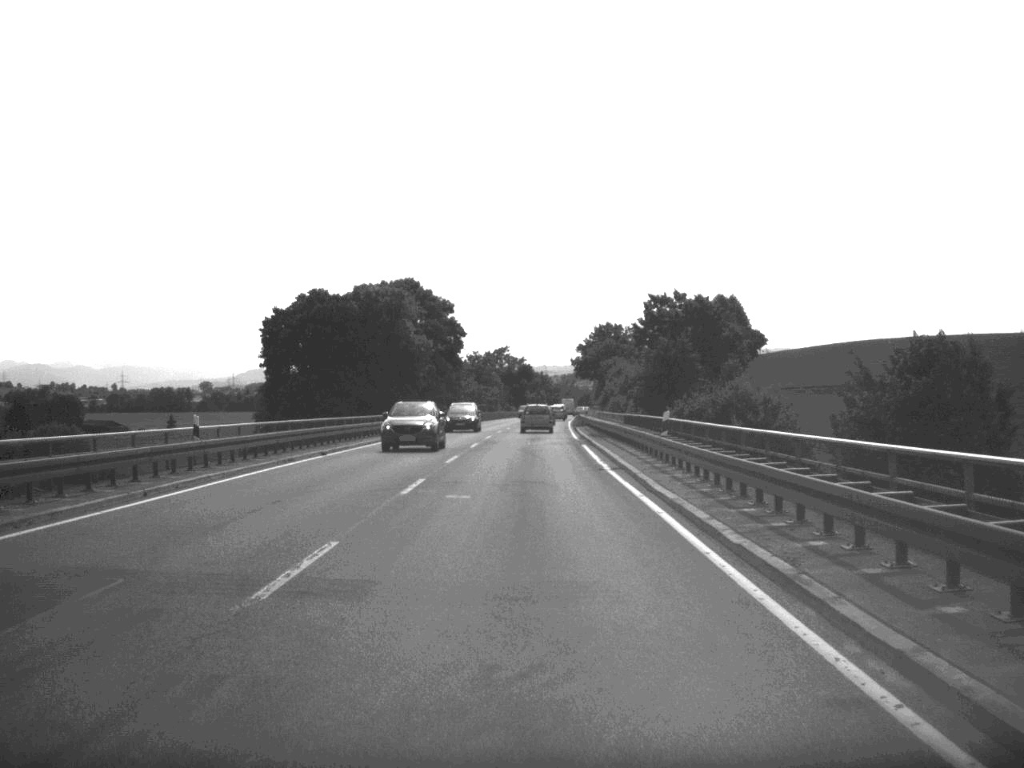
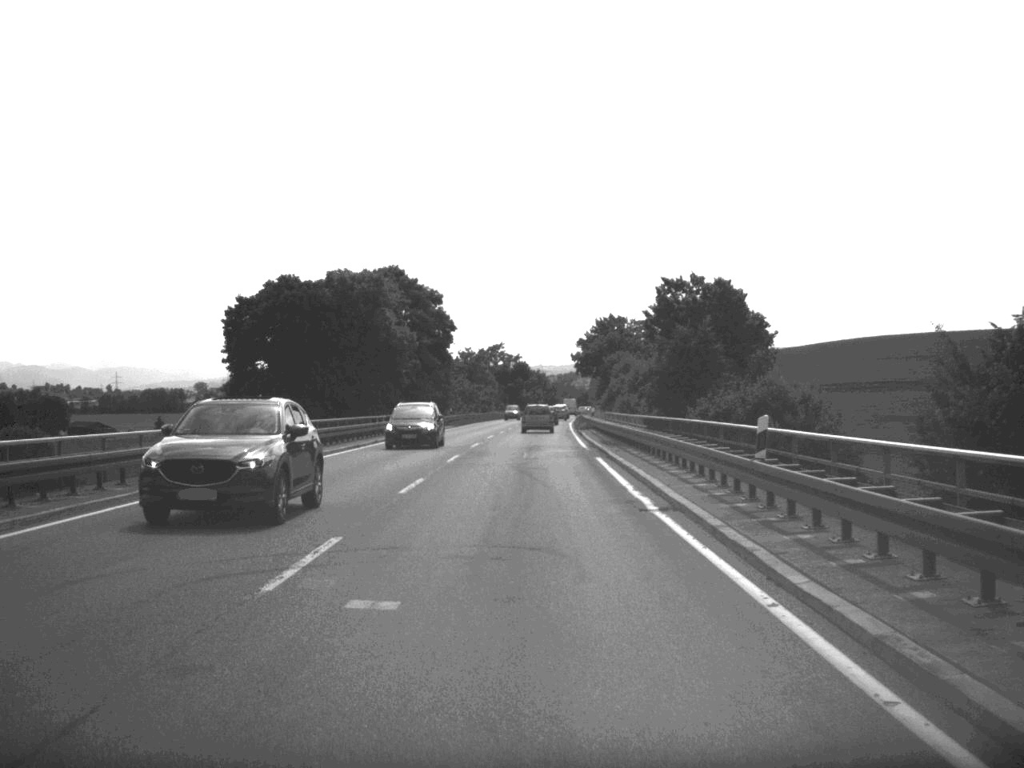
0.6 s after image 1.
(0.0, +11.3) m; 0°
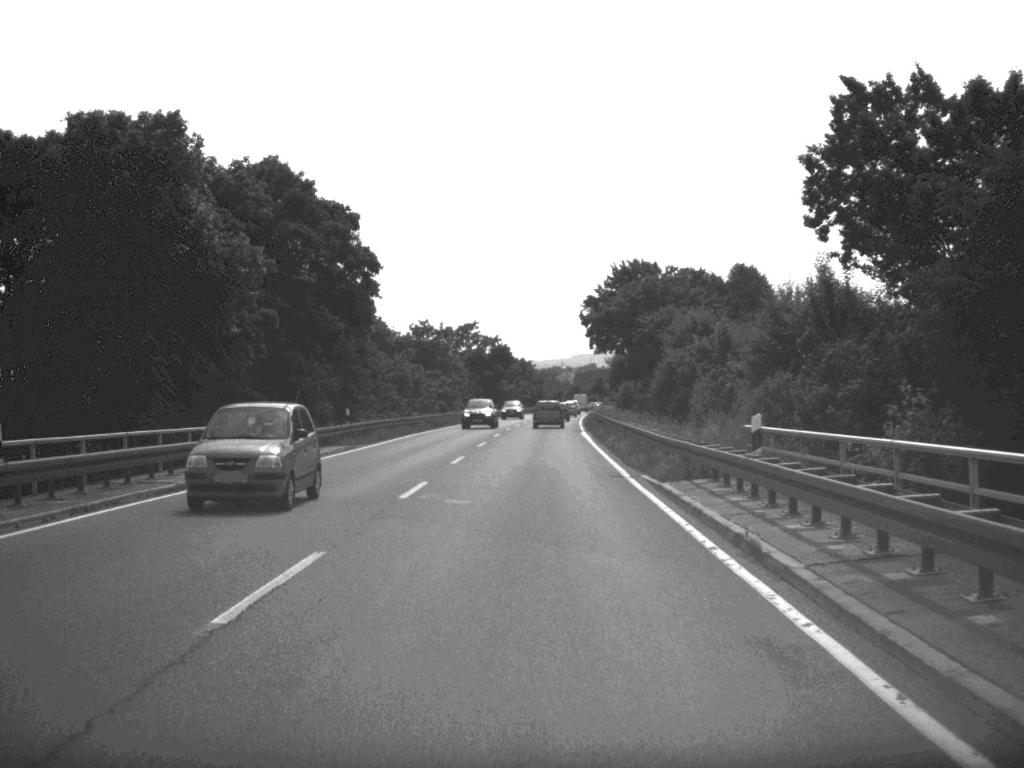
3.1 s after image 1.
(+0.2, +48.5) m; +1°
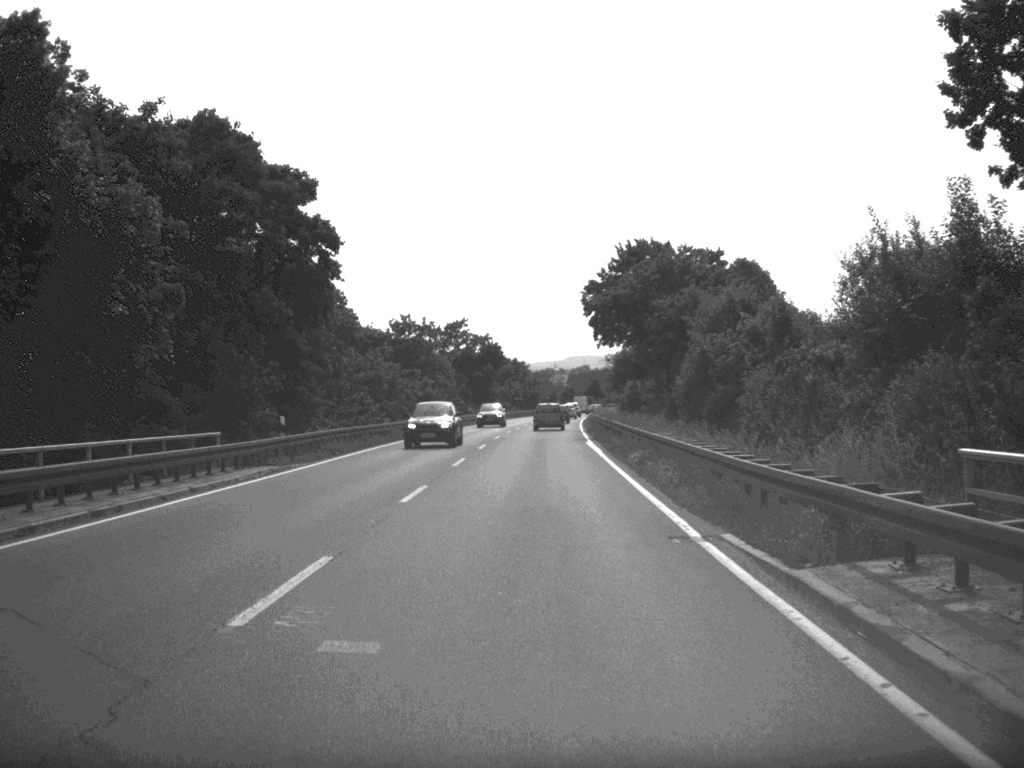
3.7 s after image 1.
(0.0, +11.4) m; 0°
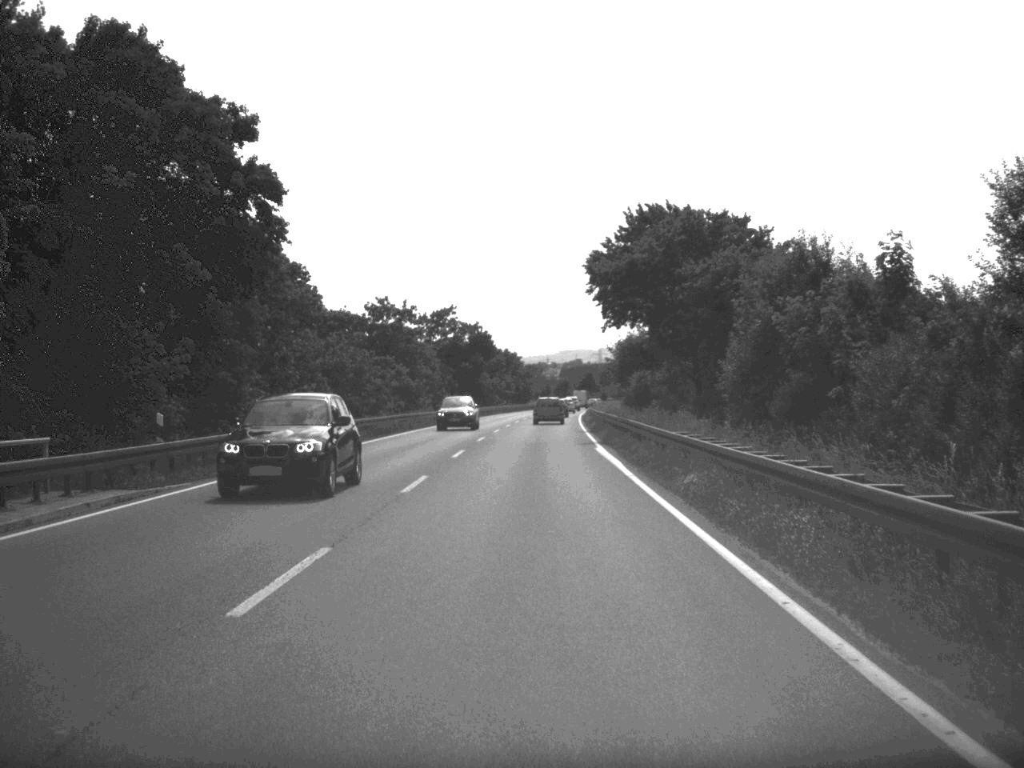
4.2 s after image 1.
(0.0, +11.4) m; 0°
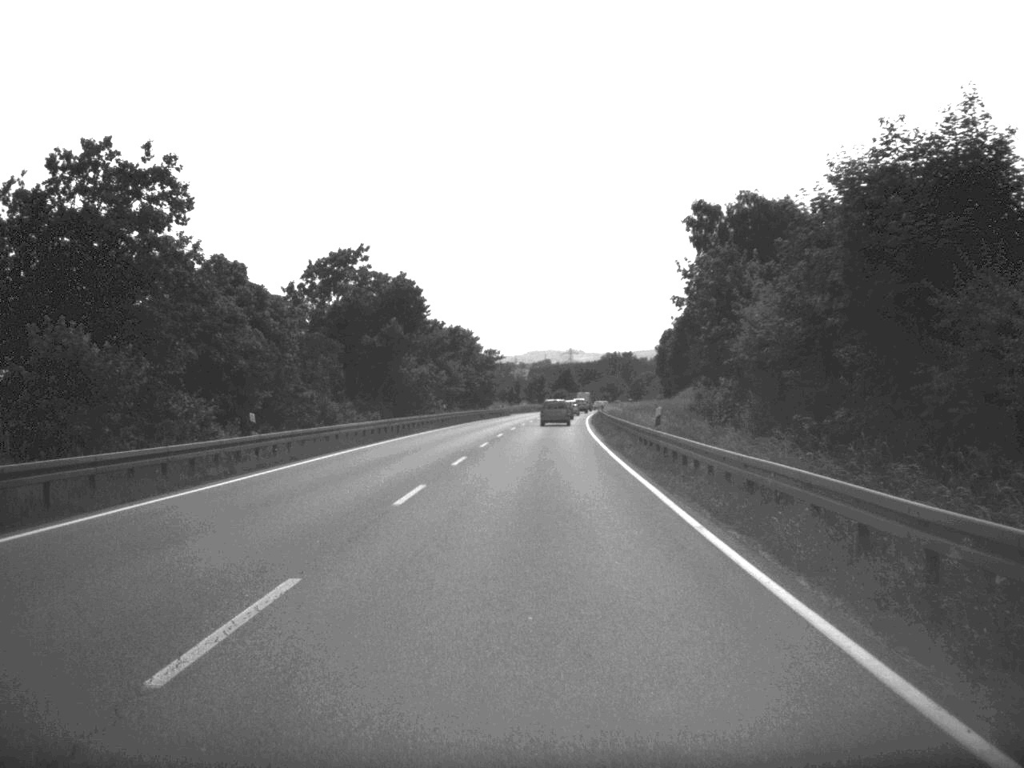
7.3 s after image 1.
(+0.7, +60.8) m; +1°
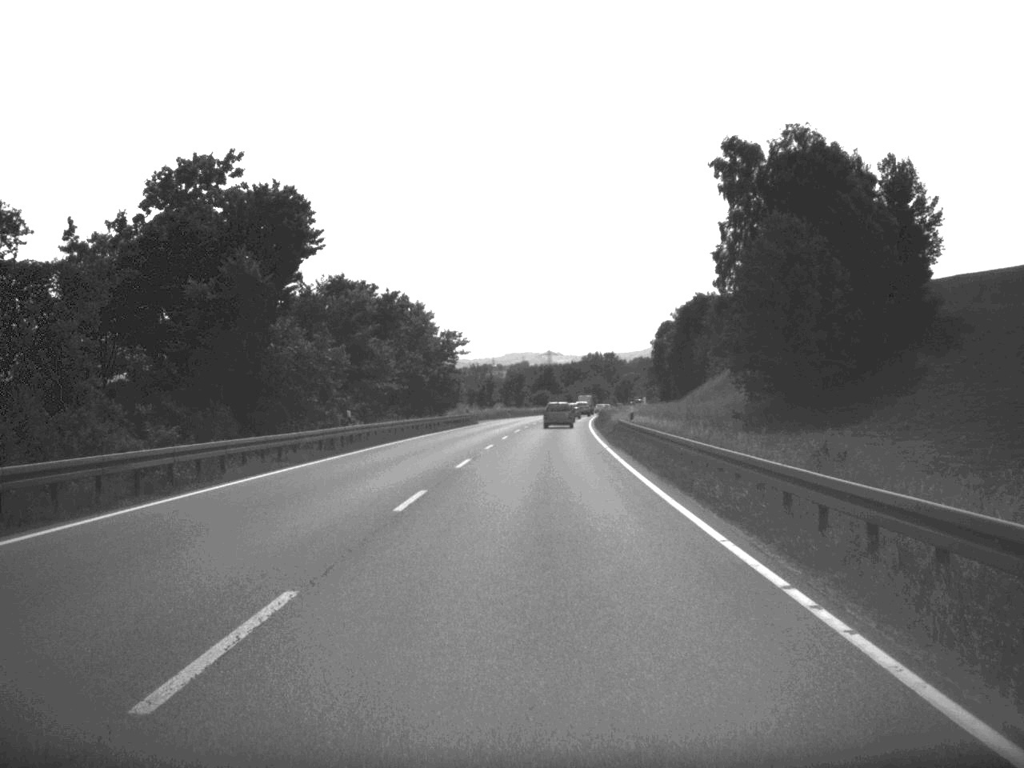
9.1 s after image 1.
(+0.3, +35.5) m; +1°
